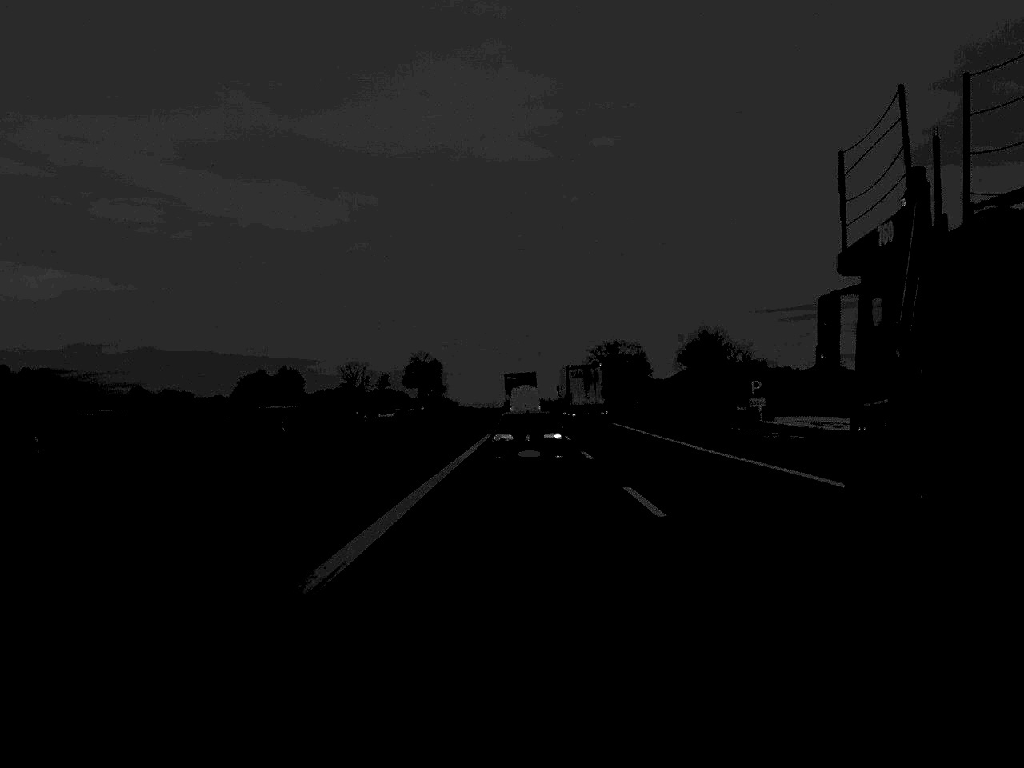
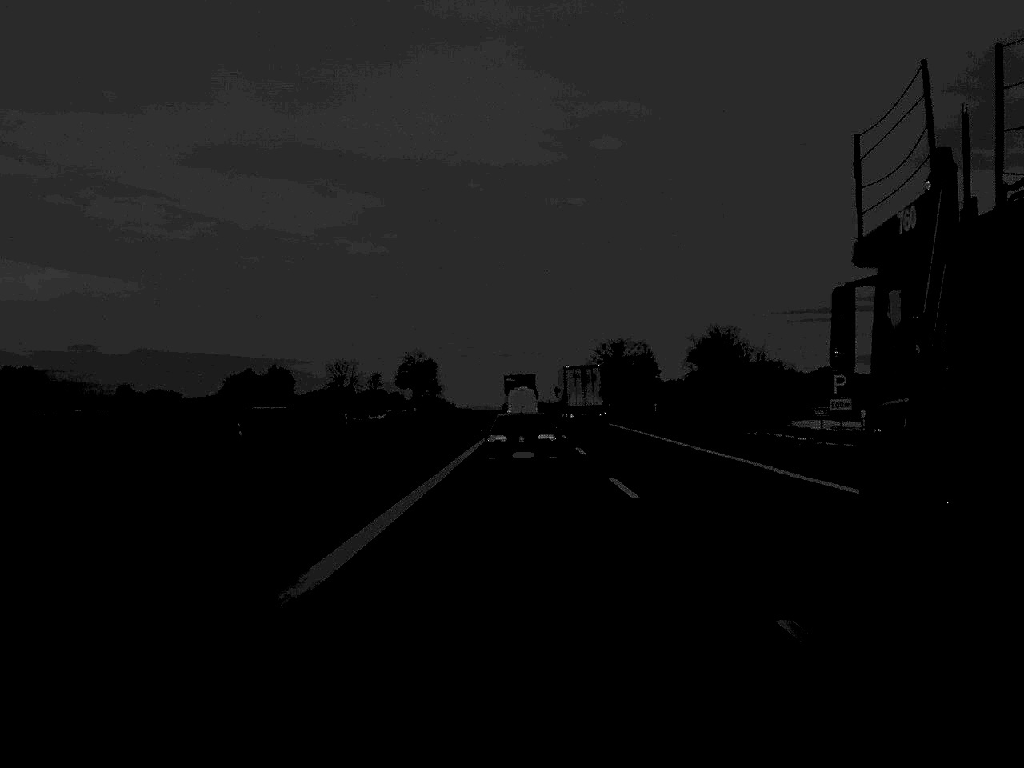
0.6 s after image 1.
(0.0, +14.6) m; 0°
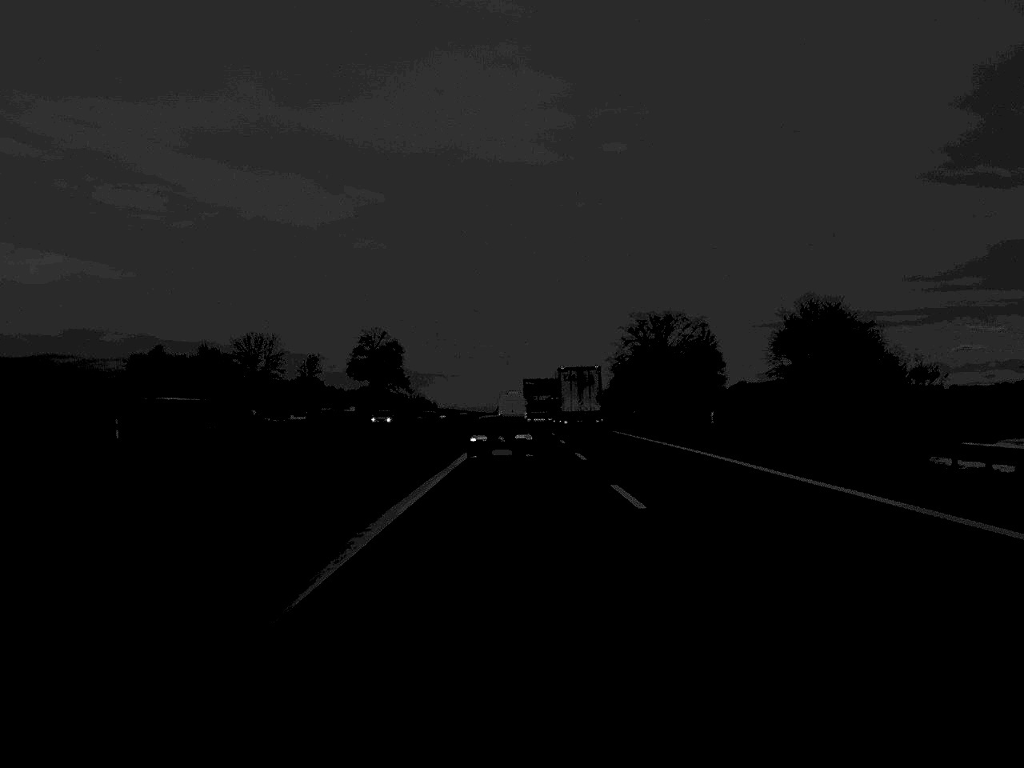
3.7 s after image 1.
(0.0, +74.1) m; 0°
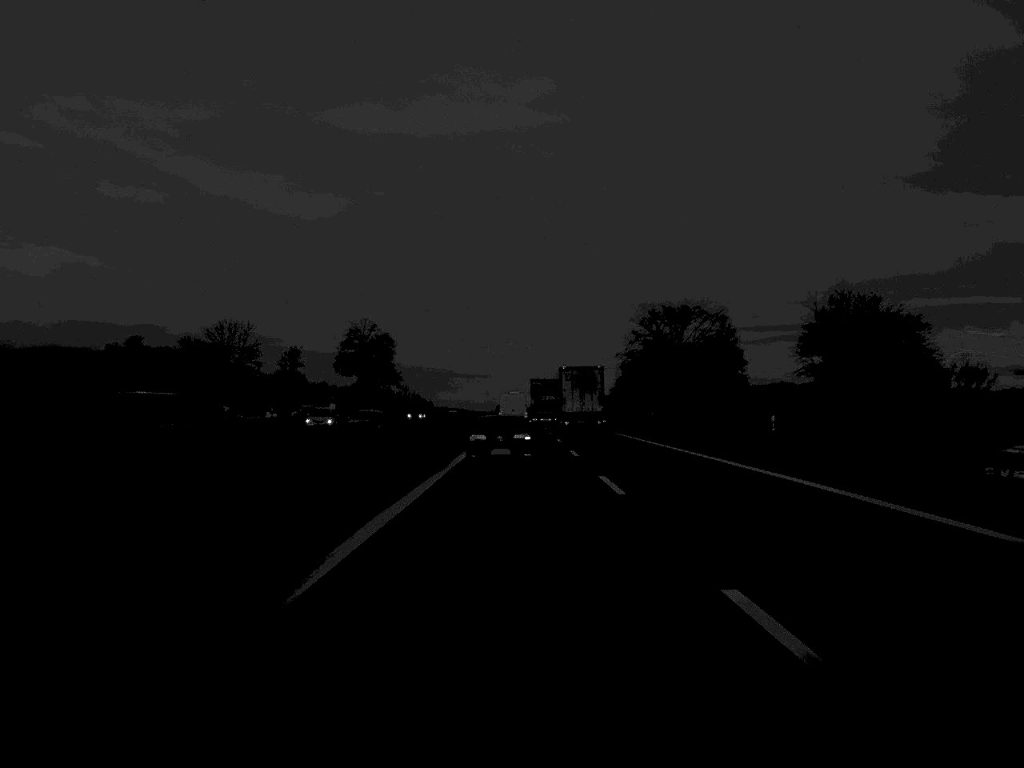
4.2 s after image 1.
(0.0, +14.5) m; 0°
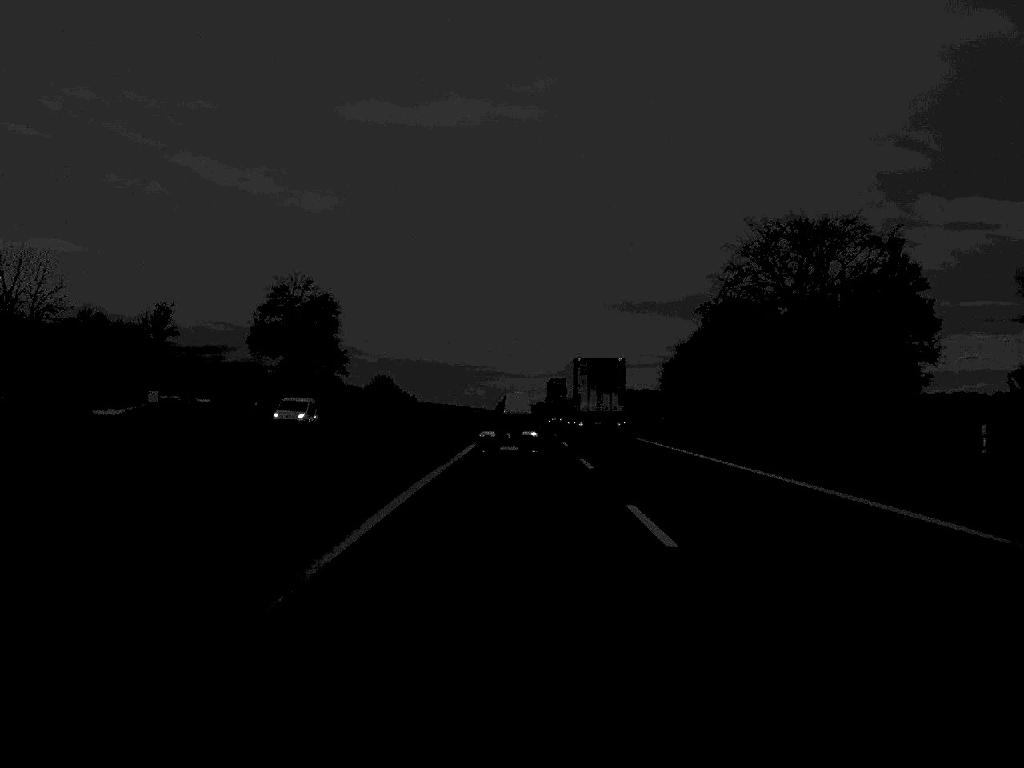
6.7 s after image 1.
(0.0, +62.6) m; 0°
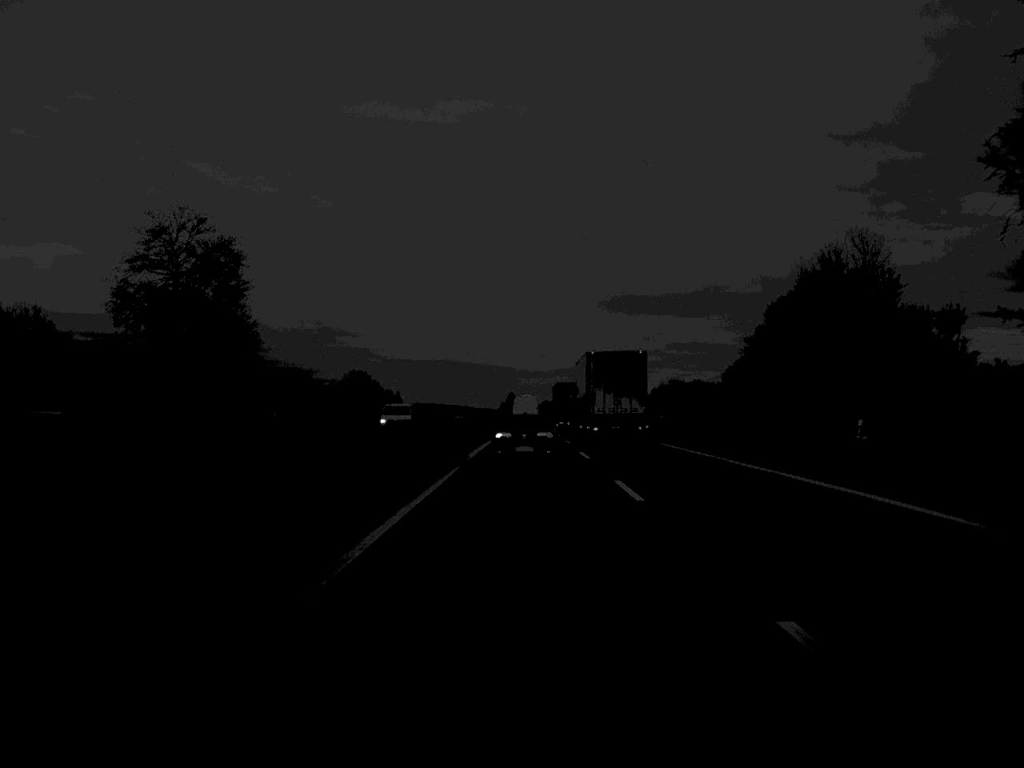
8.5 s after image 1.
(-0.1, +46.9) m; 0°
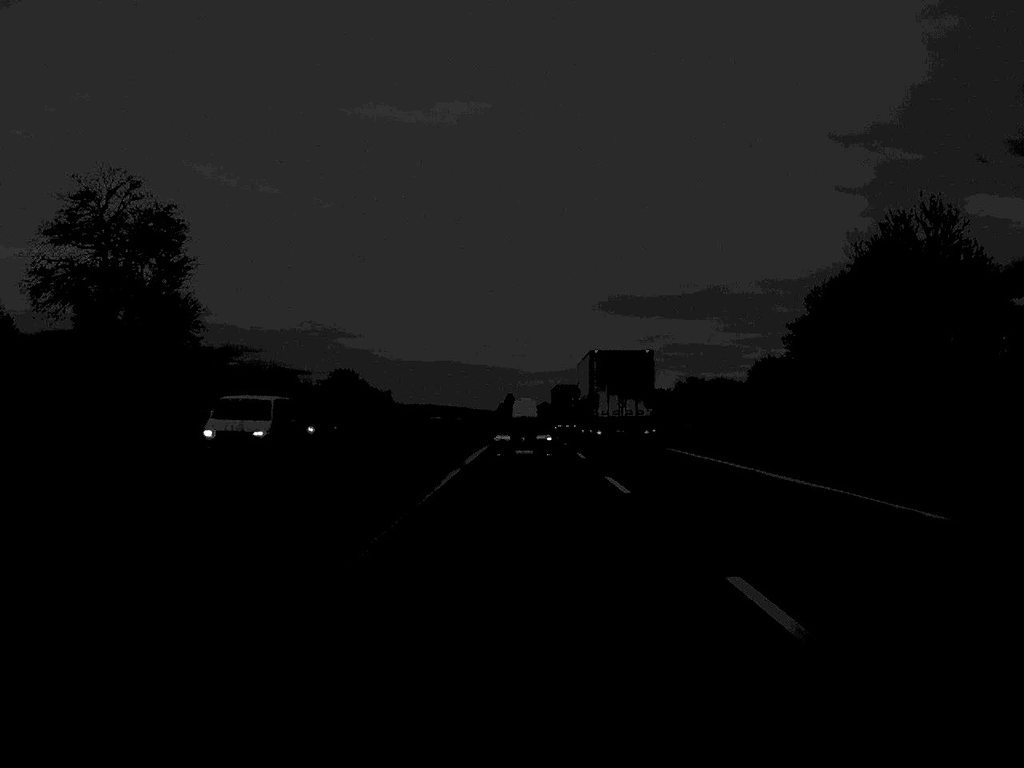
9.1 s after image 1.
(0.0, +15.3) m; 0°
